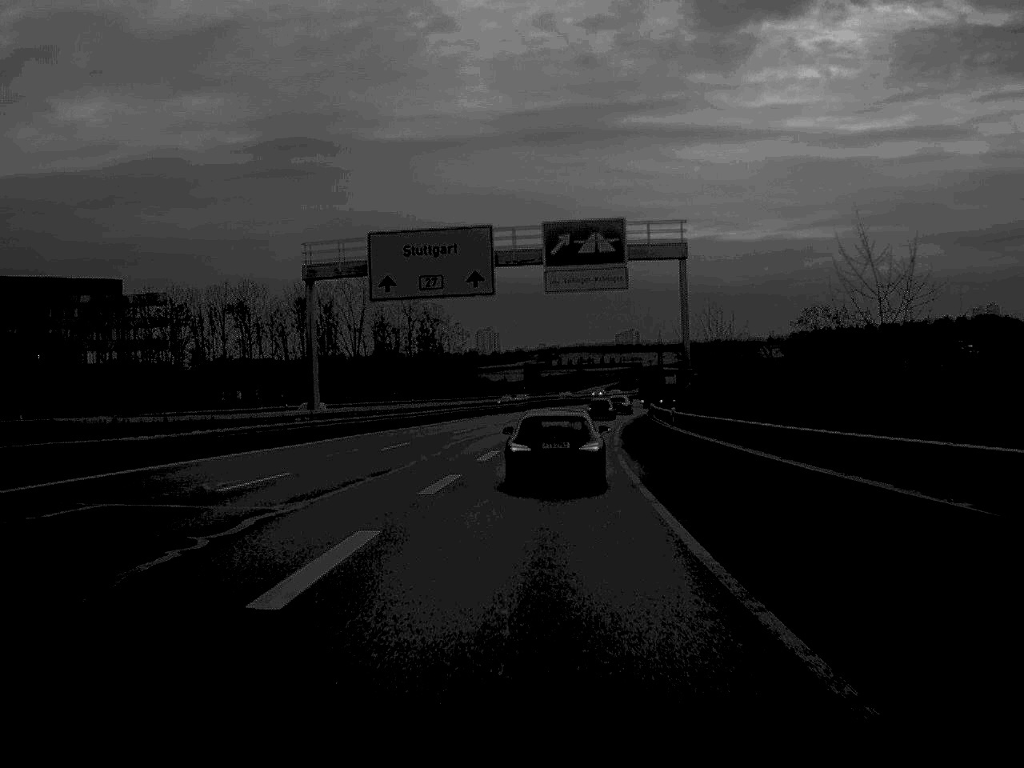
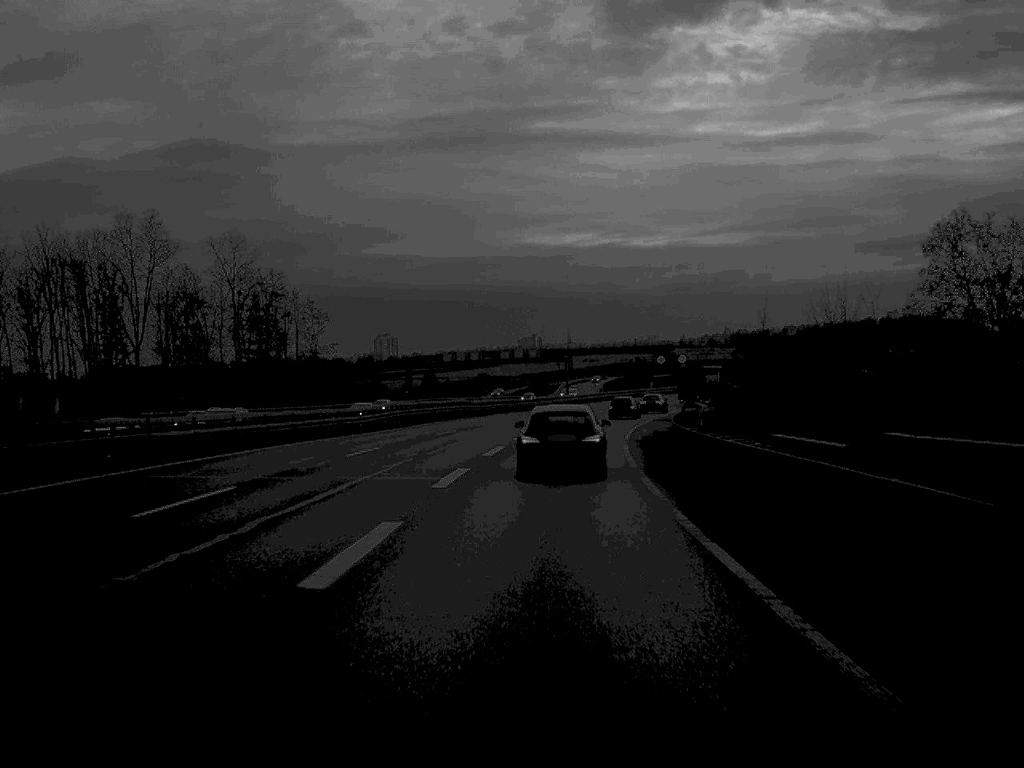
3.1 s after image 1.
(+2.3, +58.2) m; +4°
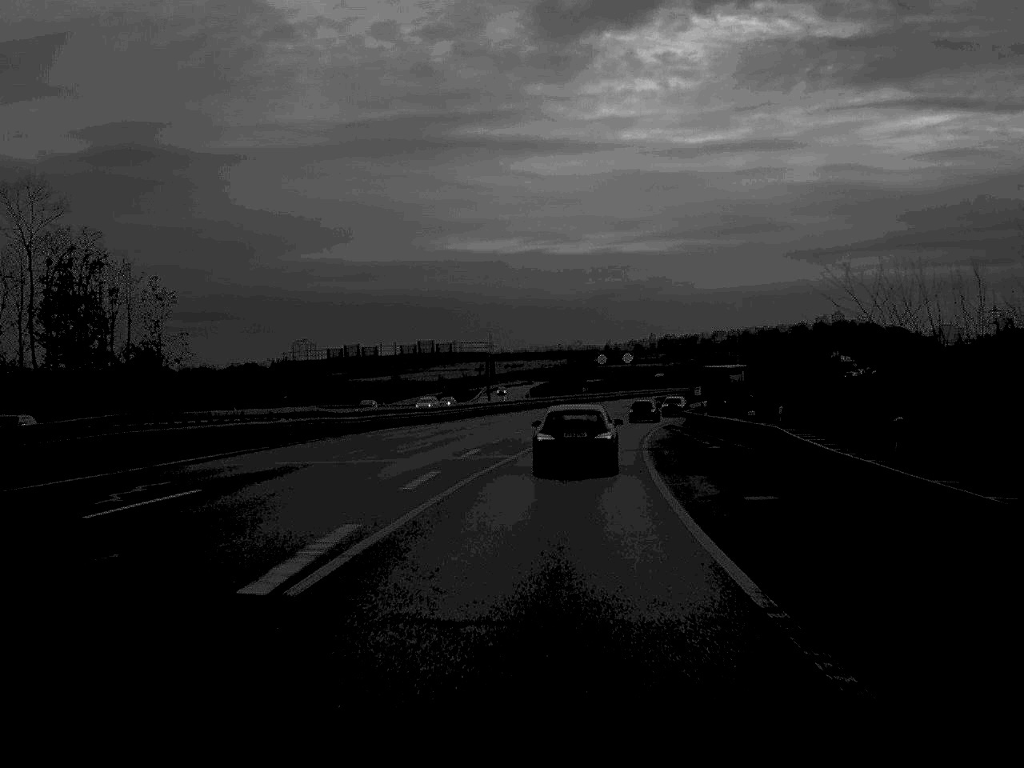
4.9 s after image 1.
(+1.1, +35.8) m; +4°
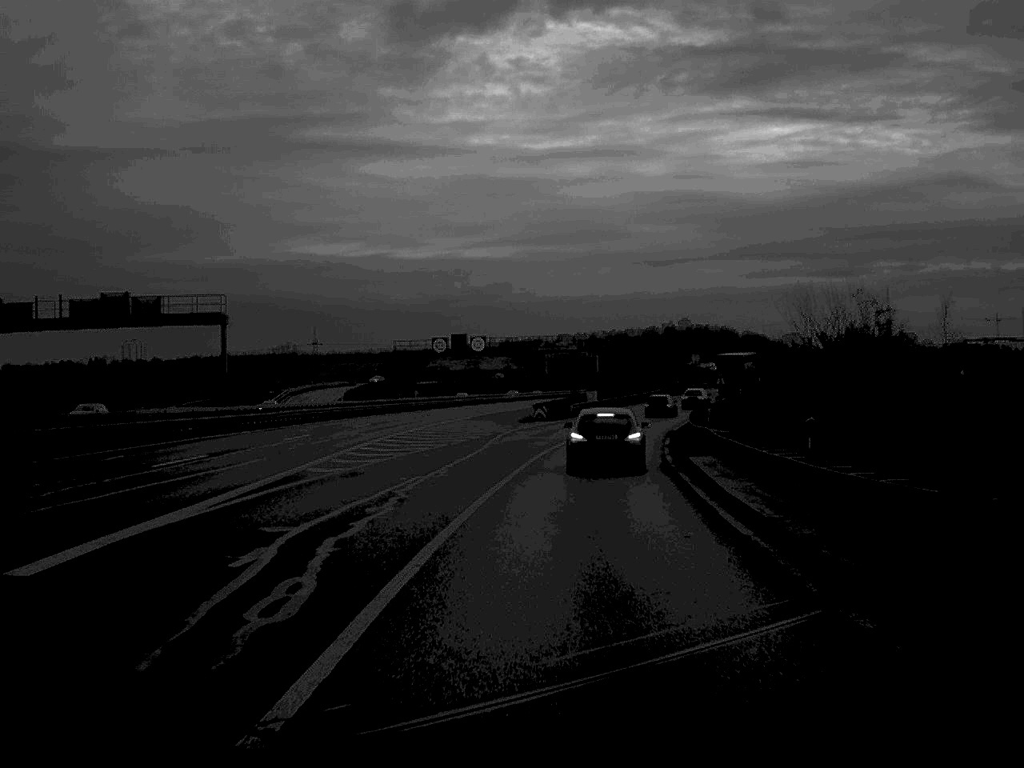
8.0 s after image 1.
(+3.3, +57.3) m; +7°
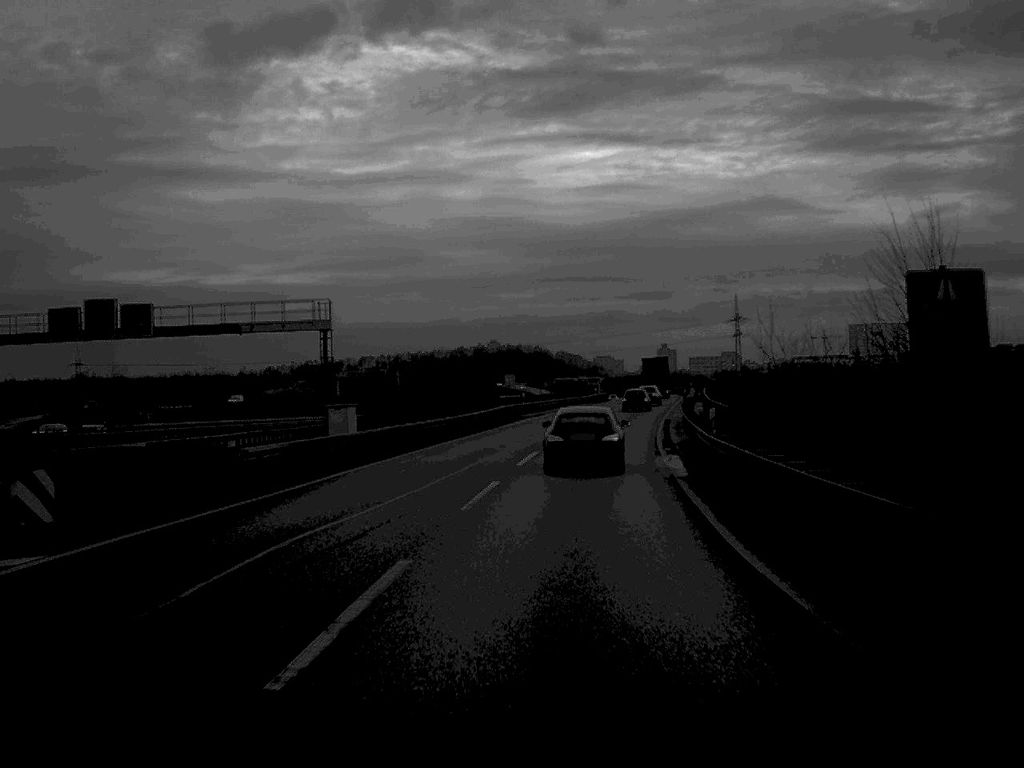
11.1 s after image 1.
(+4.5, +58.0) m; +9°
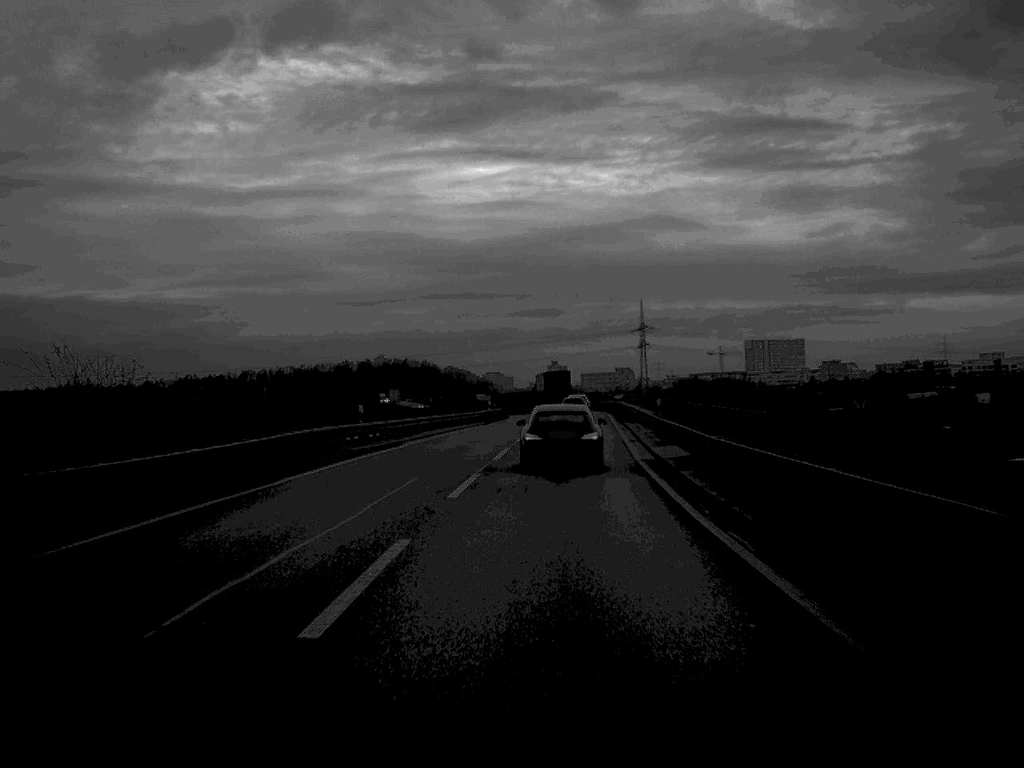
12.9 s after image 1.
(+1.5, +34.2) m; +5°
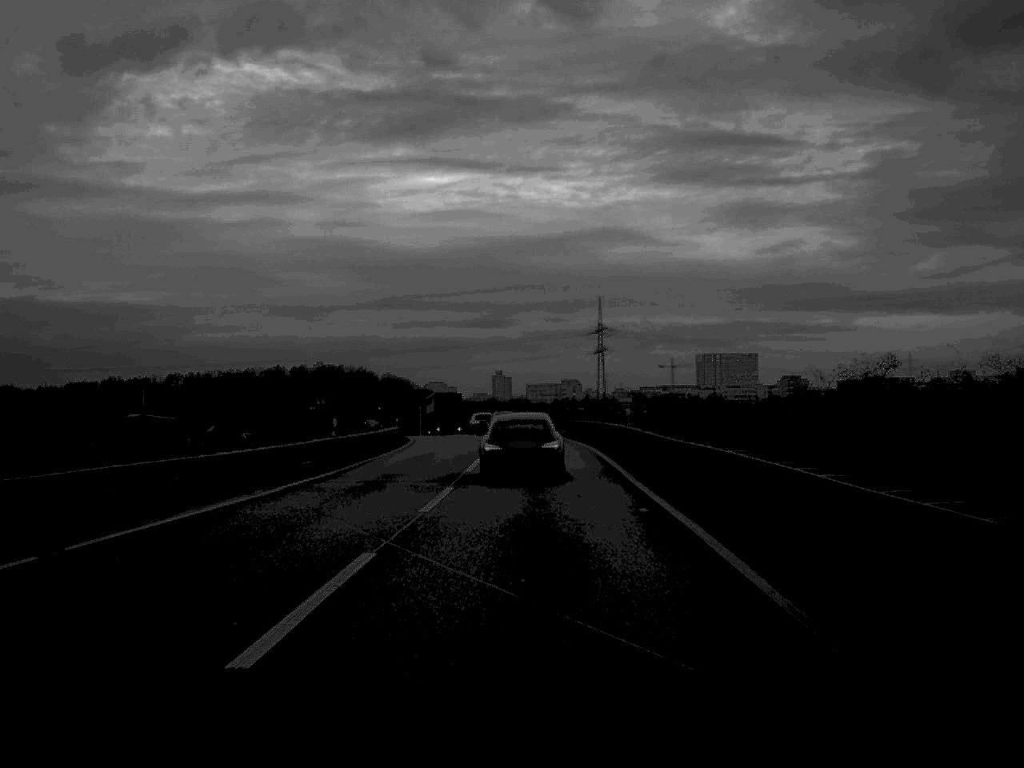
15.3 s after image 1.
(+1.6, +48.2) m; +2°
